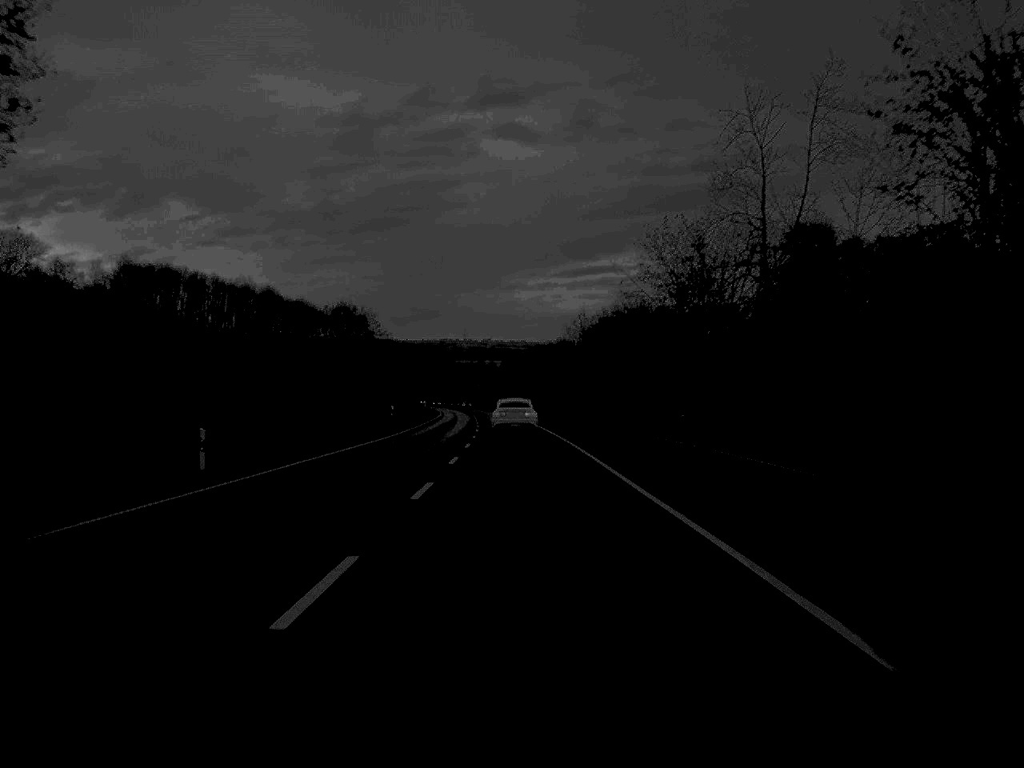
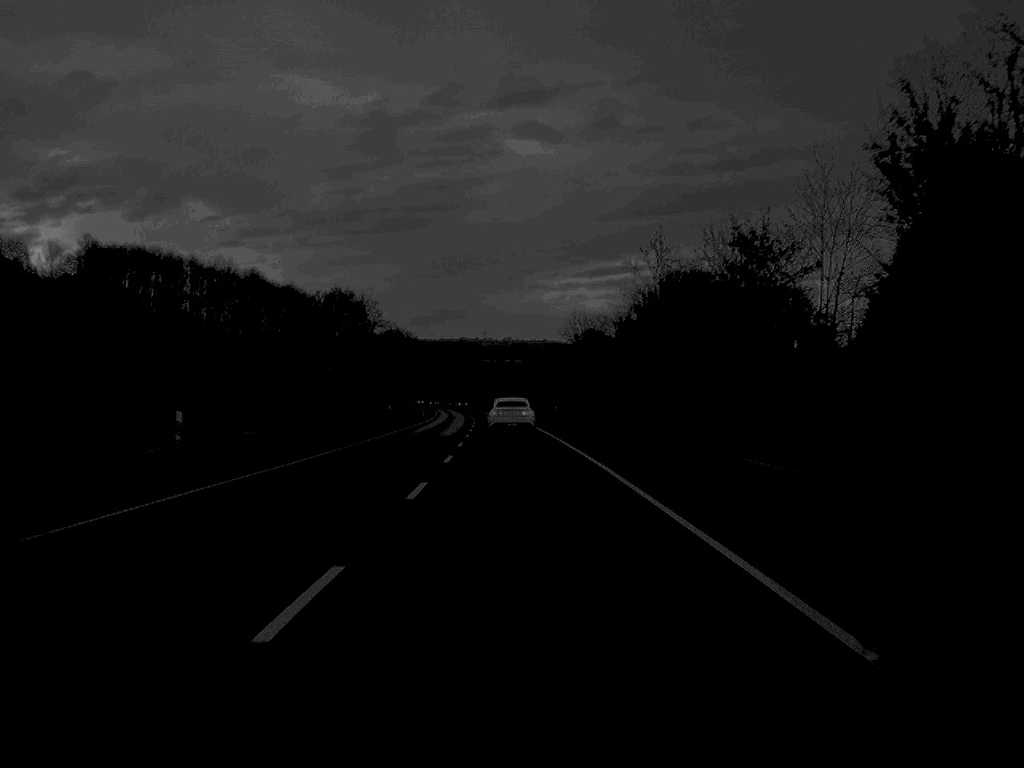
(-0.4, +48.4) m; -1°
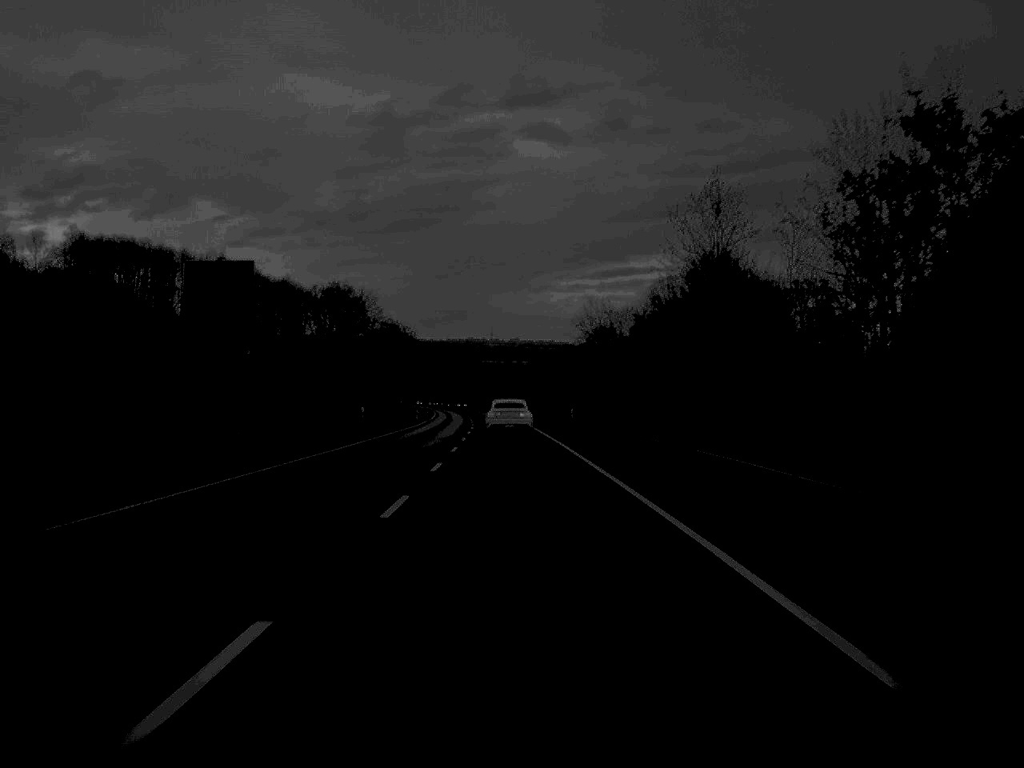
(0.0, +15.6) m; 0°
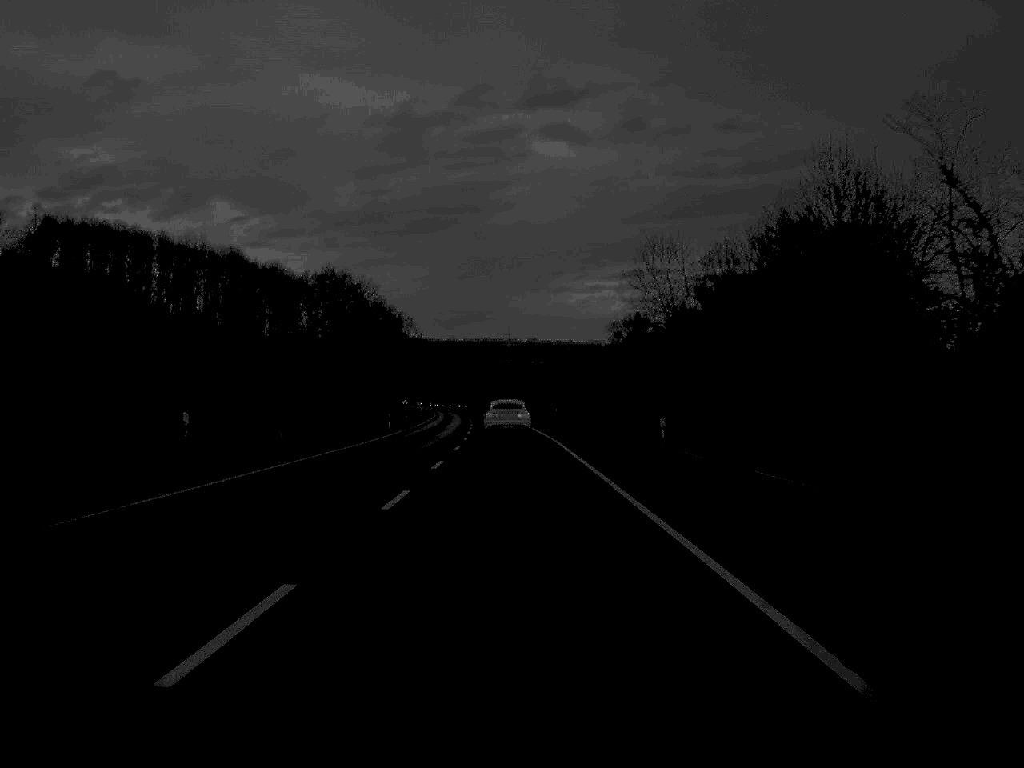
(-0.2, +34.2) m; -1°
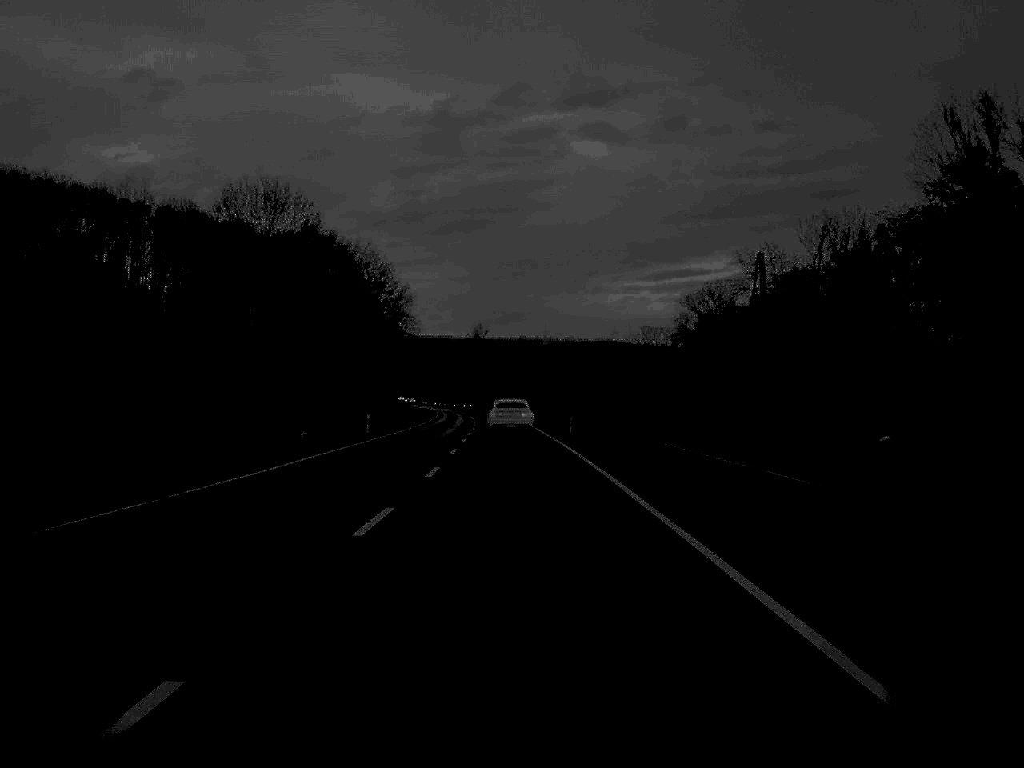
(-0.9, +64.0) m; -2°
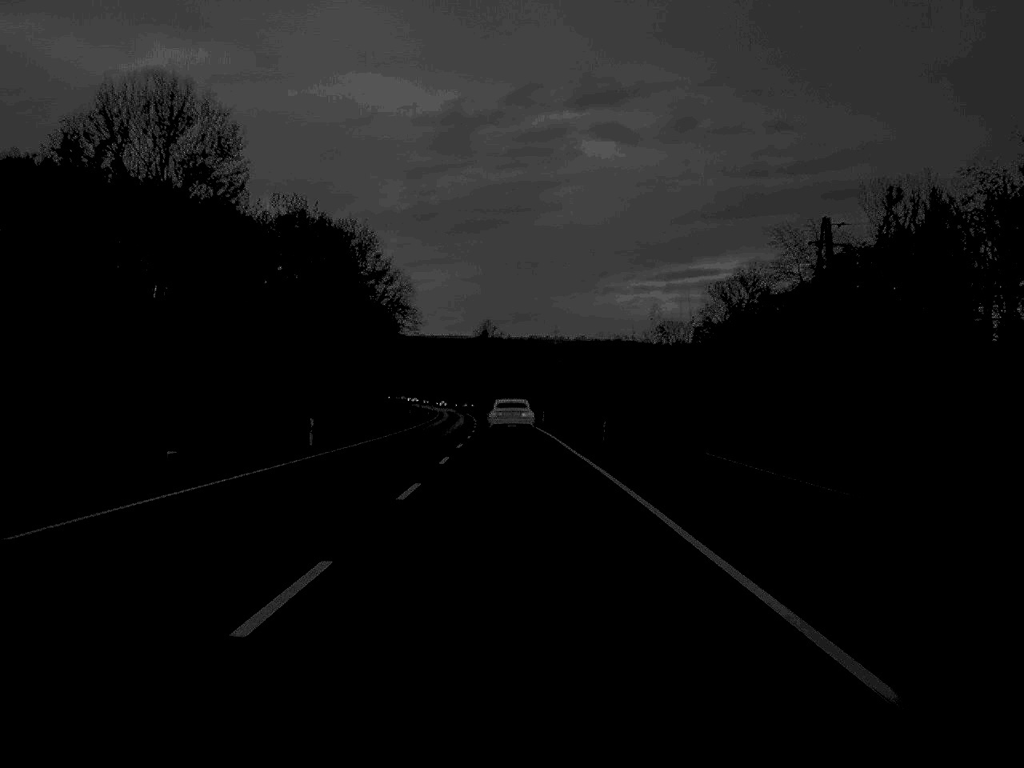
(-0.1, +18.6) m; 0°
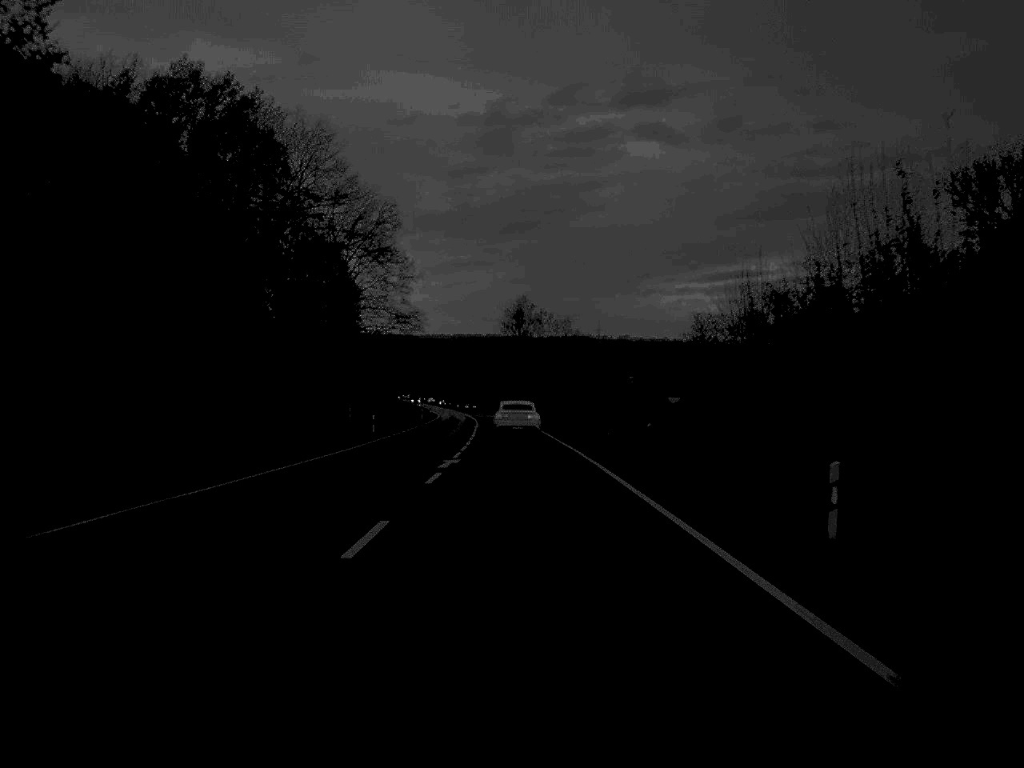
(-1.3, +79.6) m; -2°
